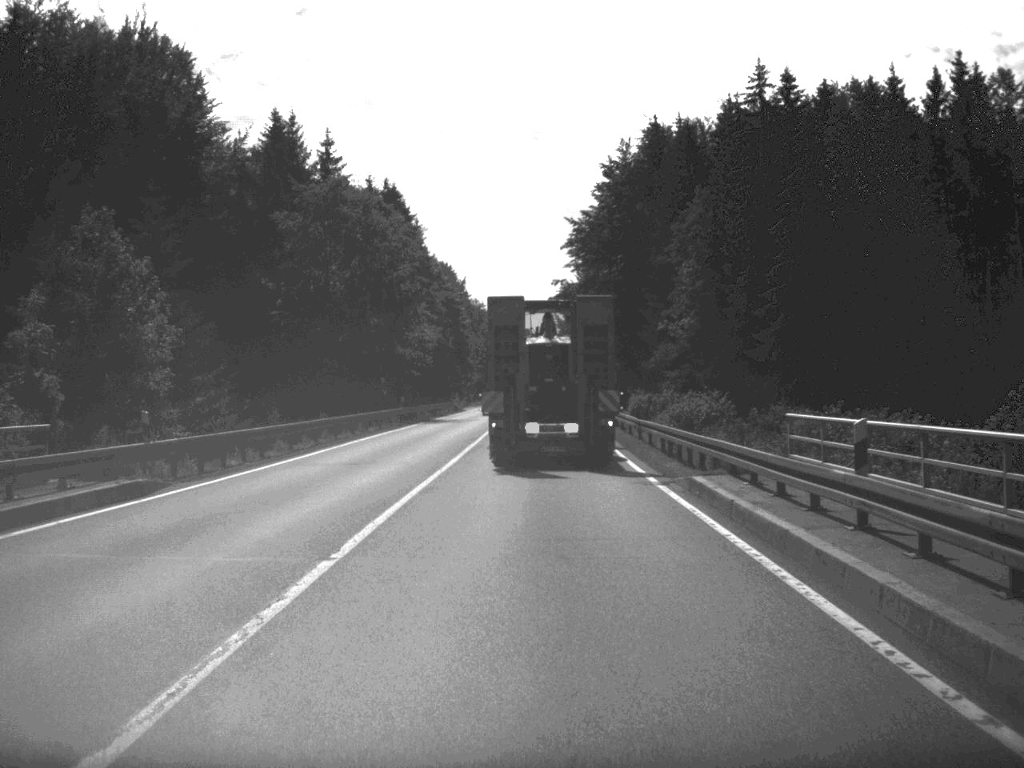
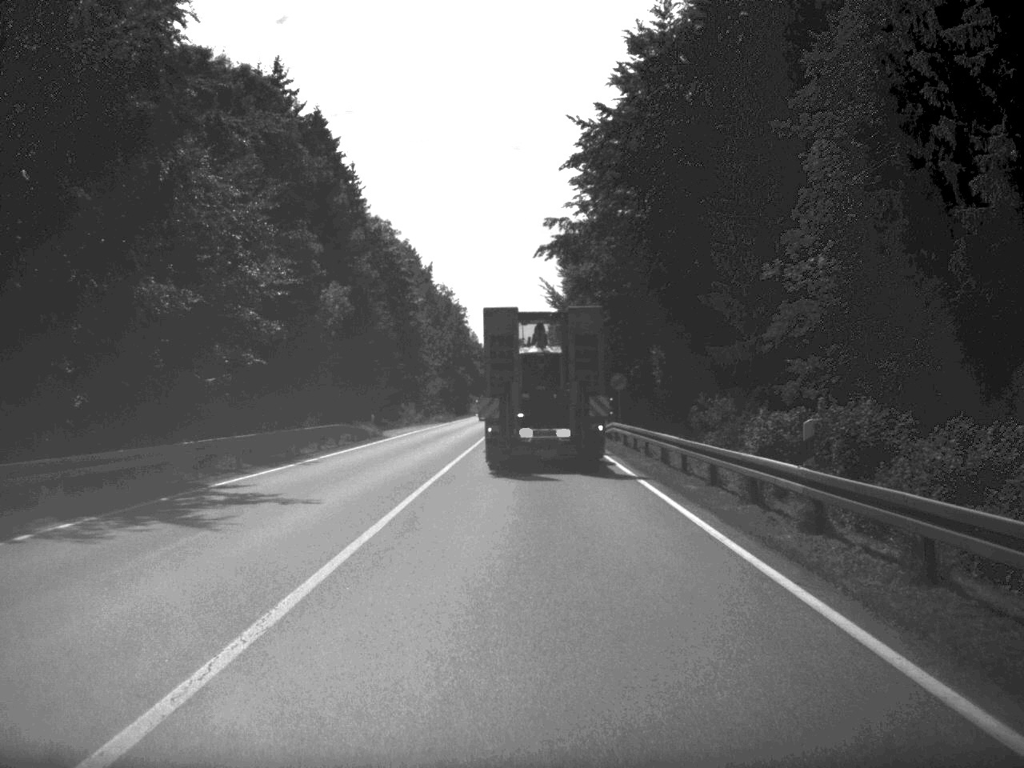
(+0.3, +49.2) m; +1°
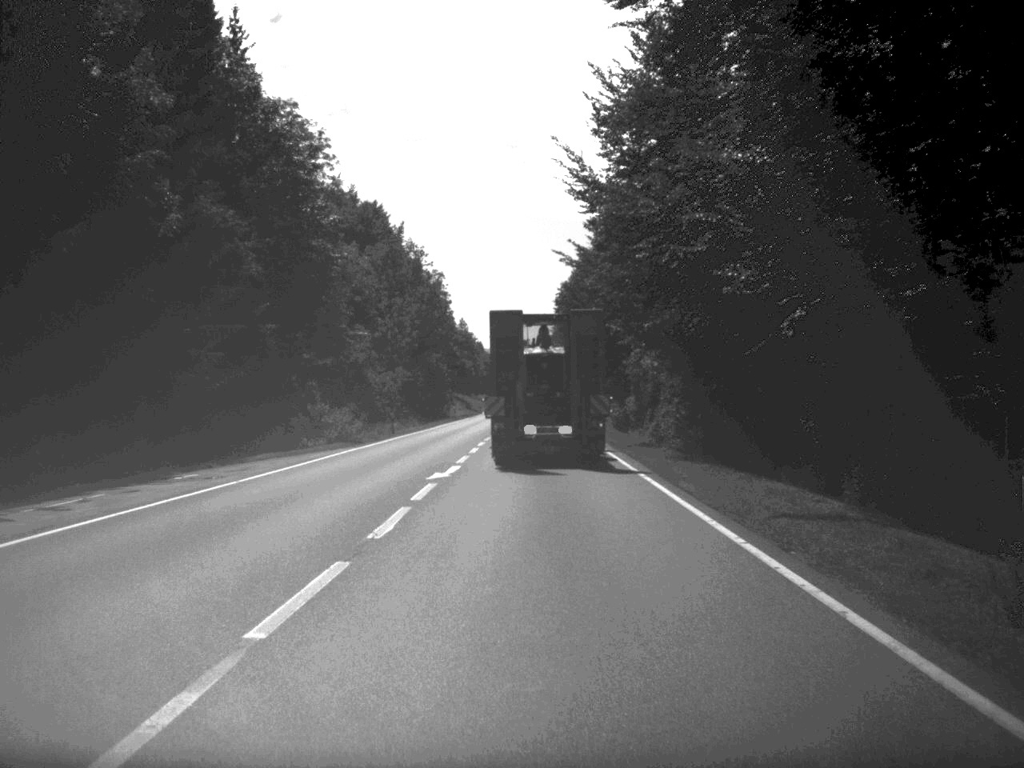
(-0.1, +50.8) m; 0°
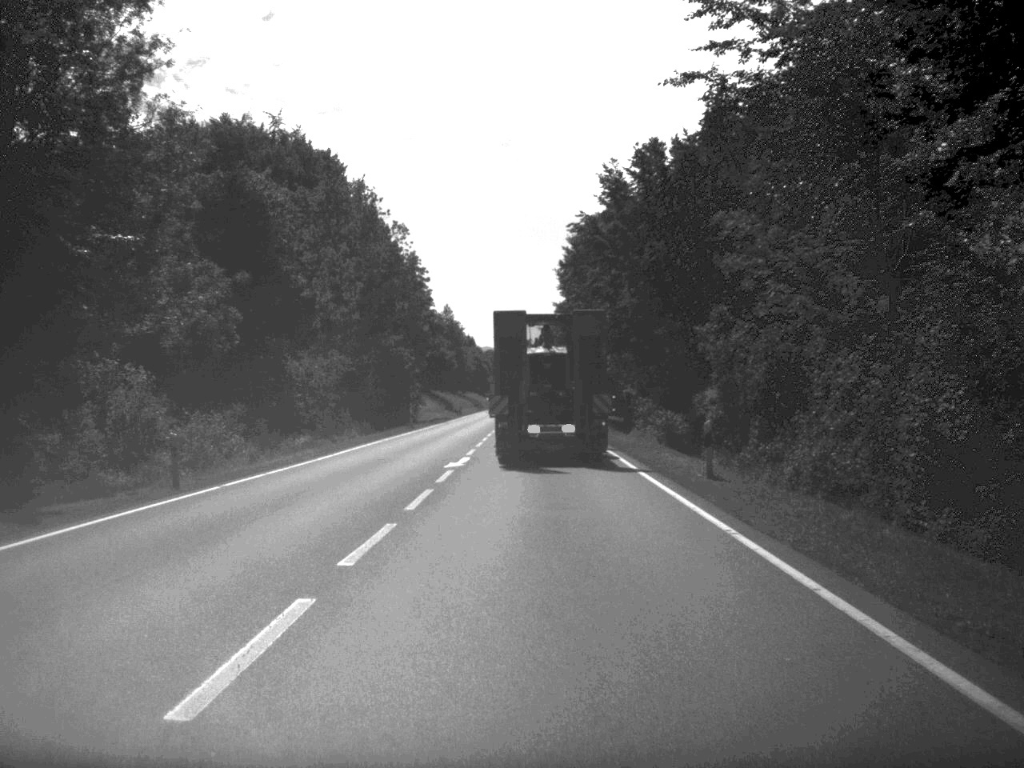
(0.0, +37.1) m; 0°
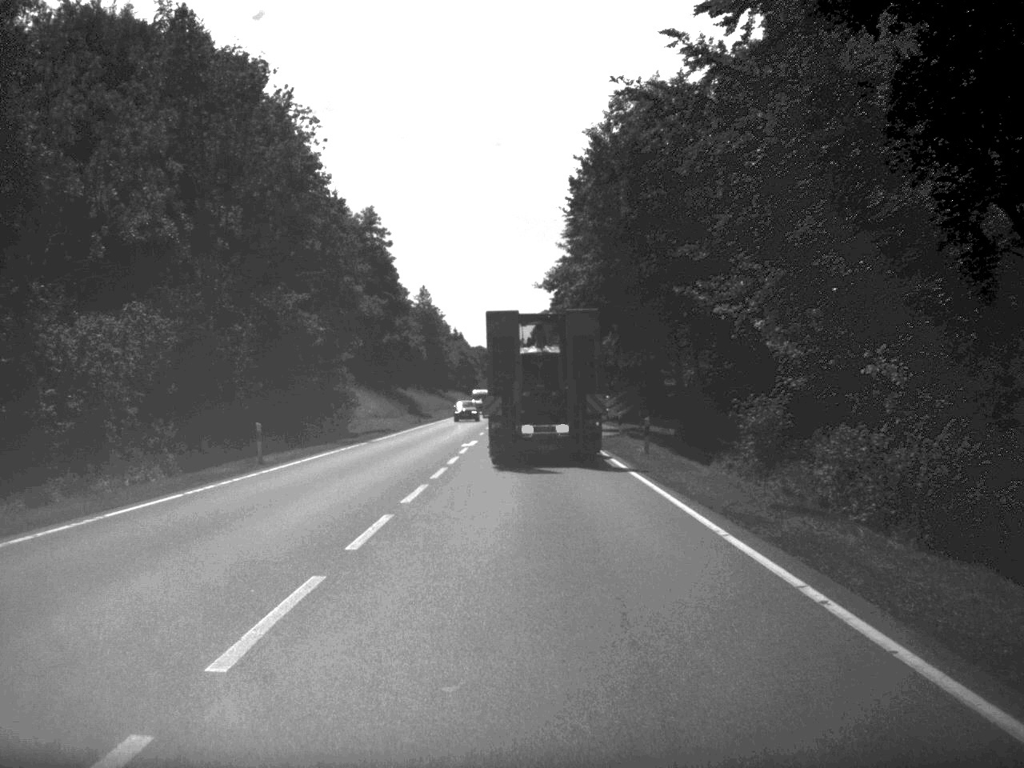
(+0.1, +39.9) m; 0°
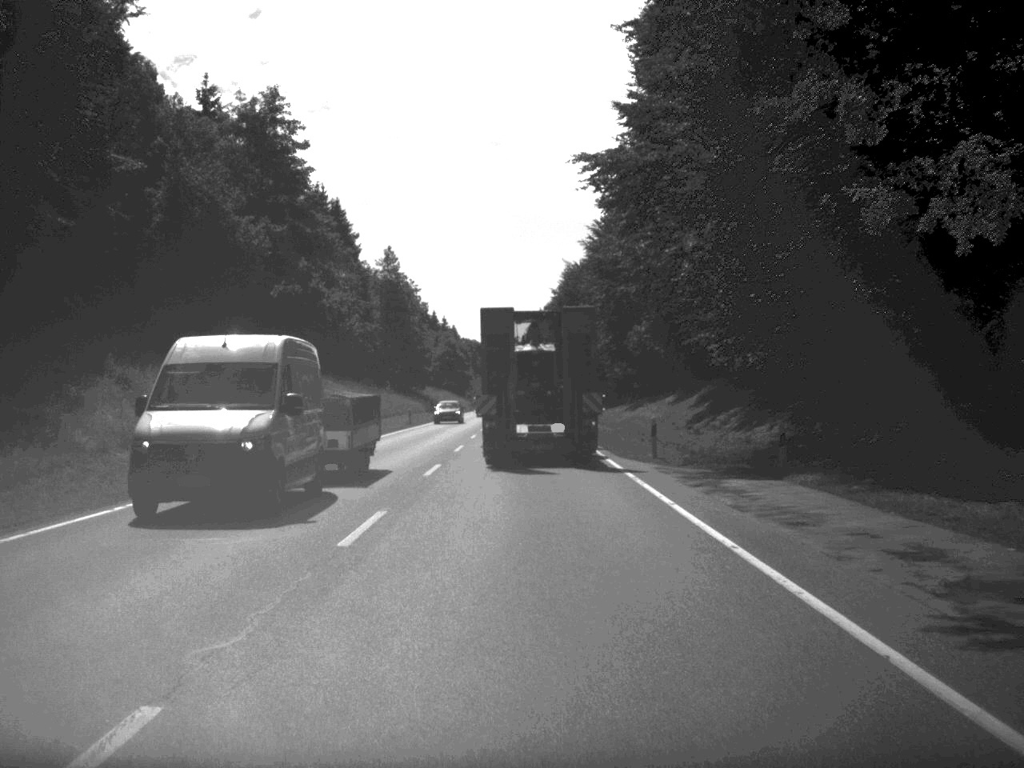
(-0.2, +52.6) m; 0°
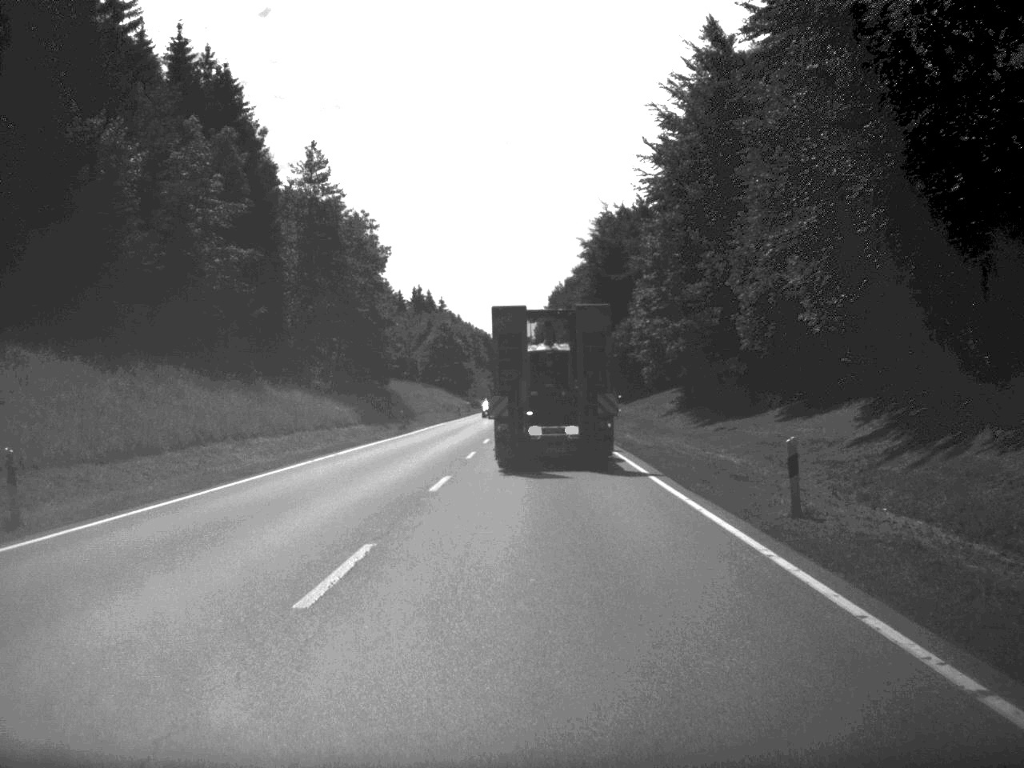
(-0.6, +63.2) m; -1°
